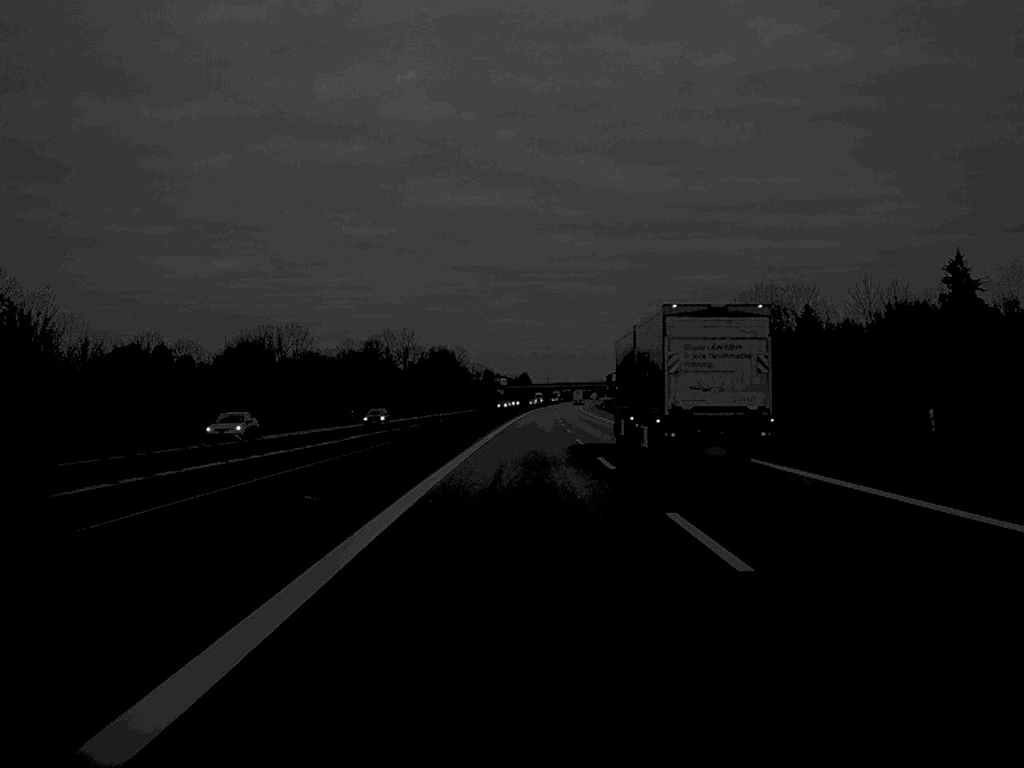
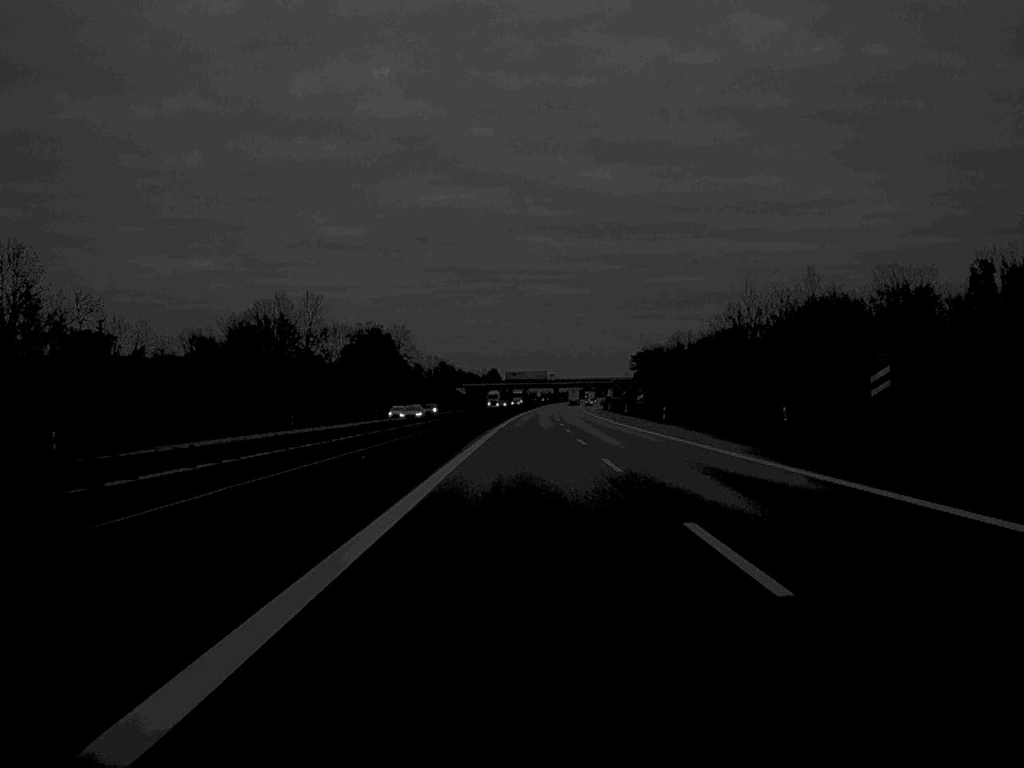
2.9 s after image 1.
(+1.1, +129.3) m; +1°
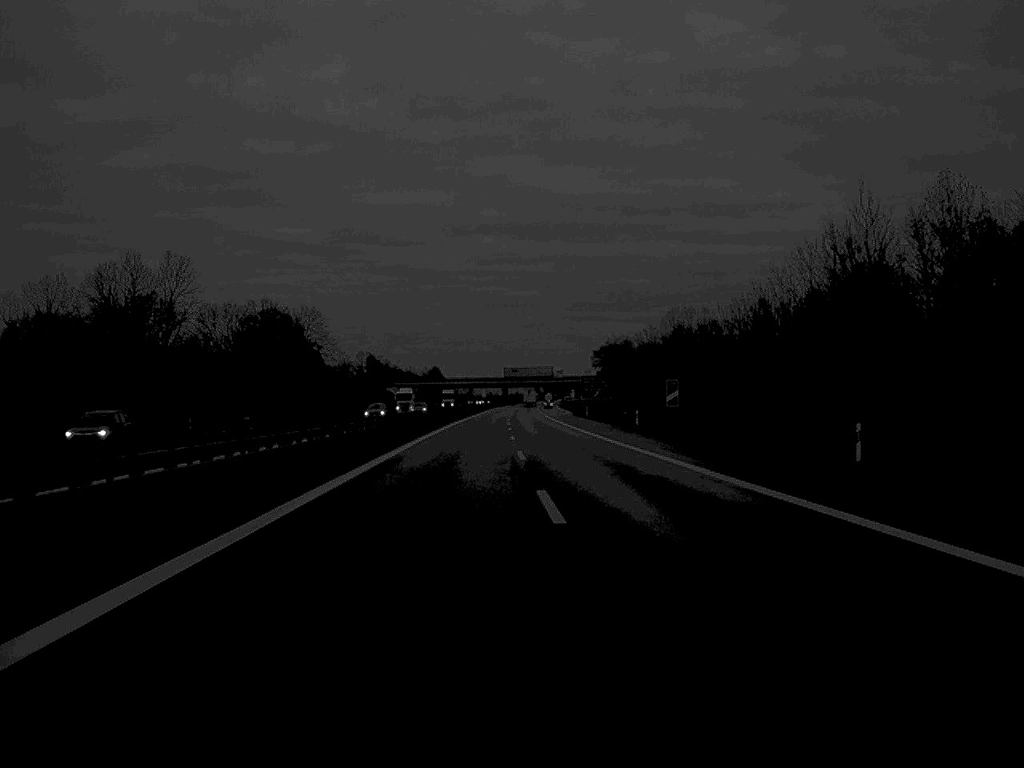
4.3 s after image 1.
(+1.3, +66.3) m; +2°
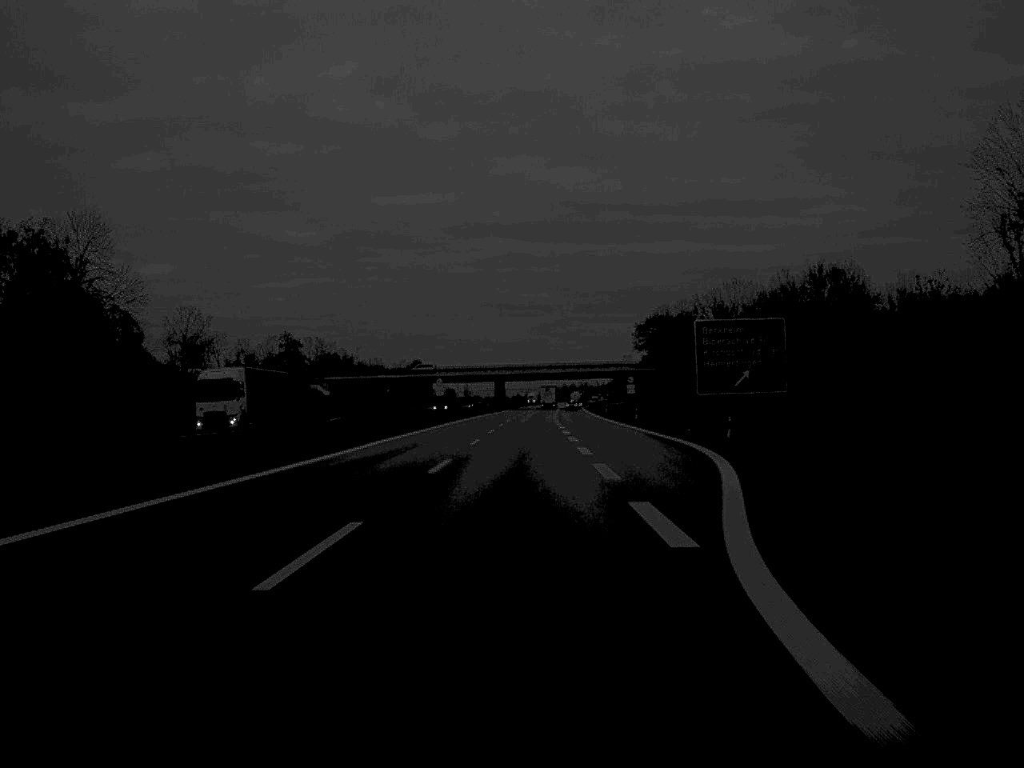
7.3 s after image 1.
(+0.2, +134.3) m; -1°
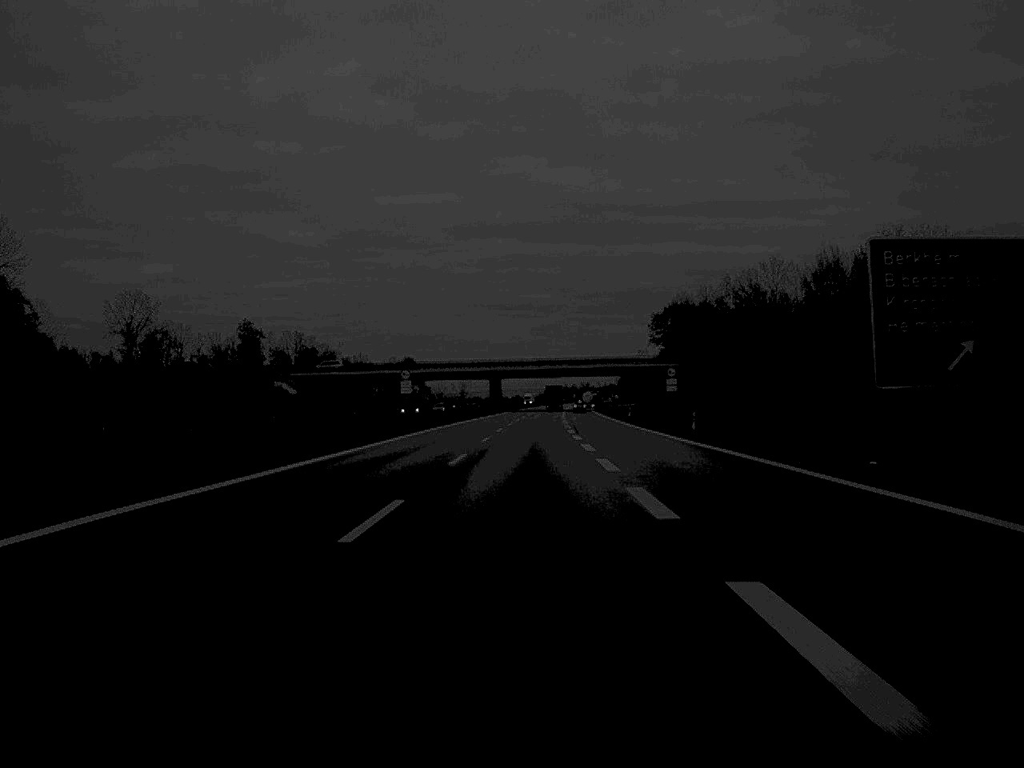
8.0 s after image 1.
(0.0, +31.7) m; 0°
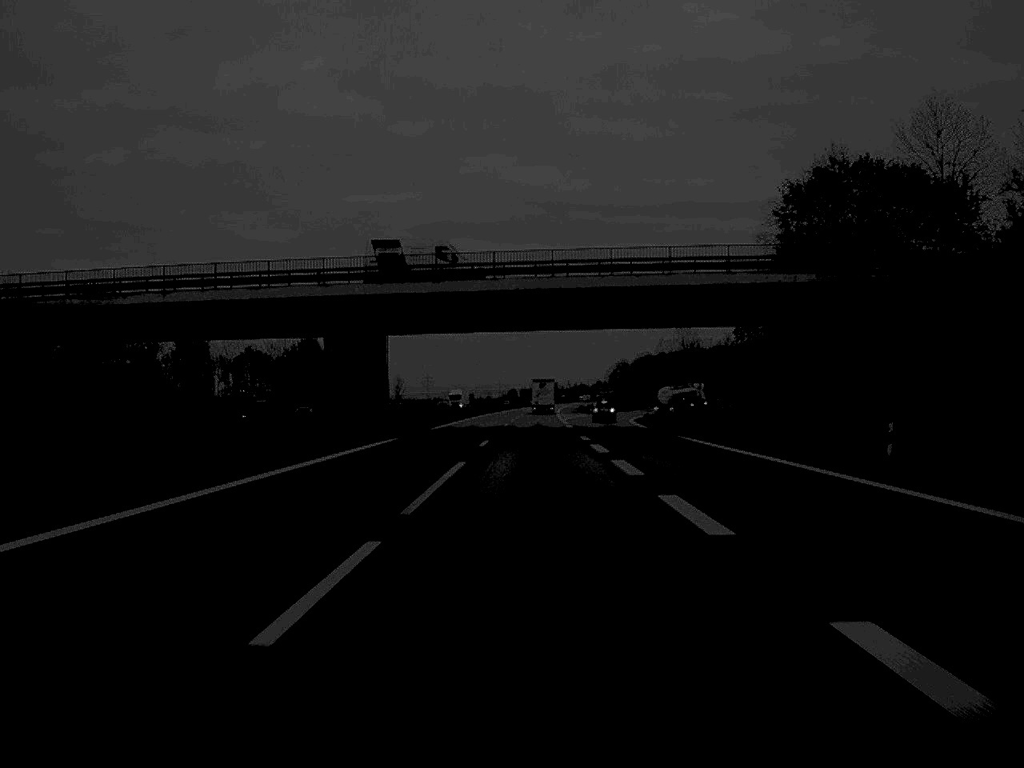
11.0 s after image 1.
(+1.8, +134.3) m; +2°
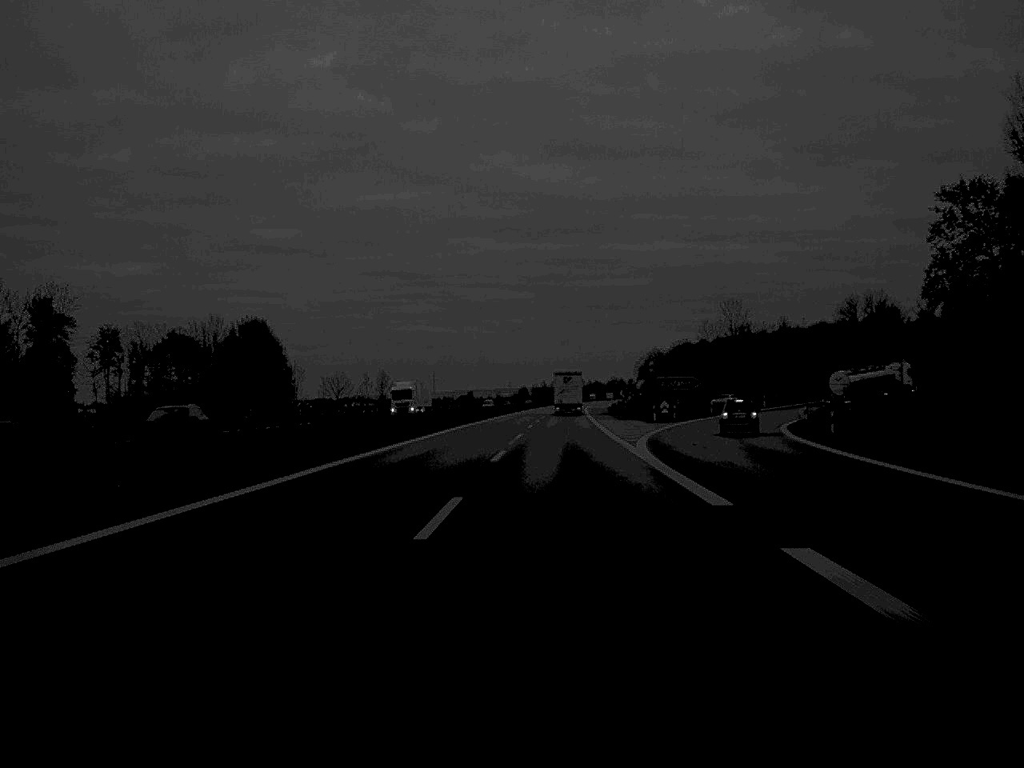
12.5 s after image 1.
(-0.1, +65.8) m; -1°
